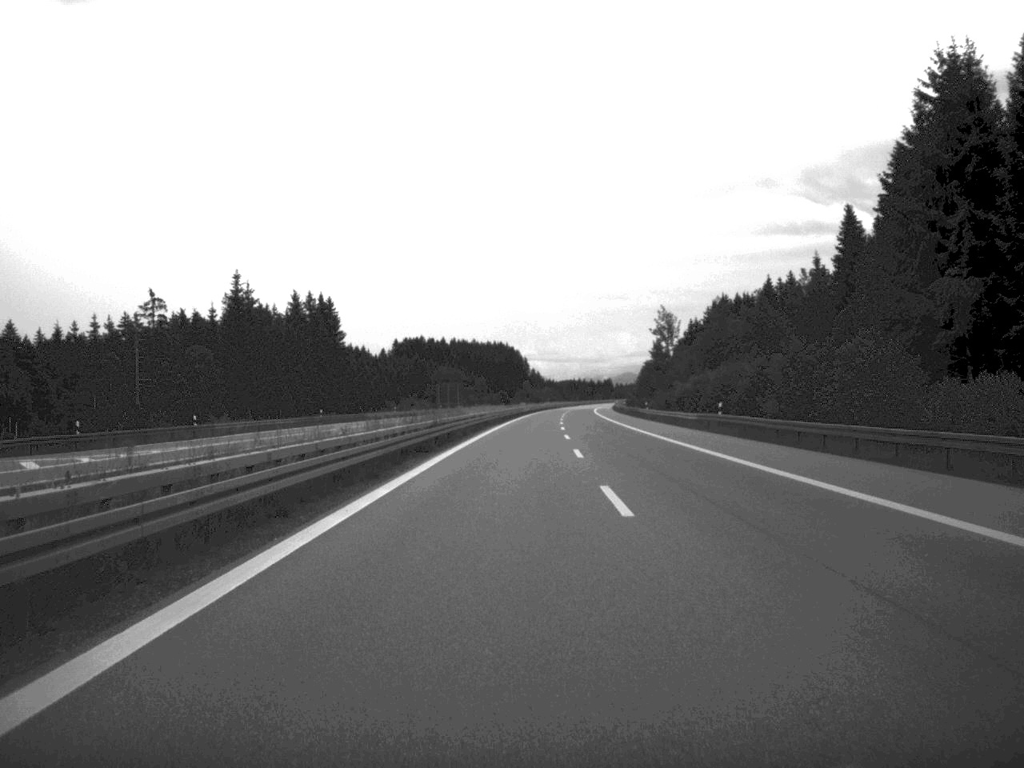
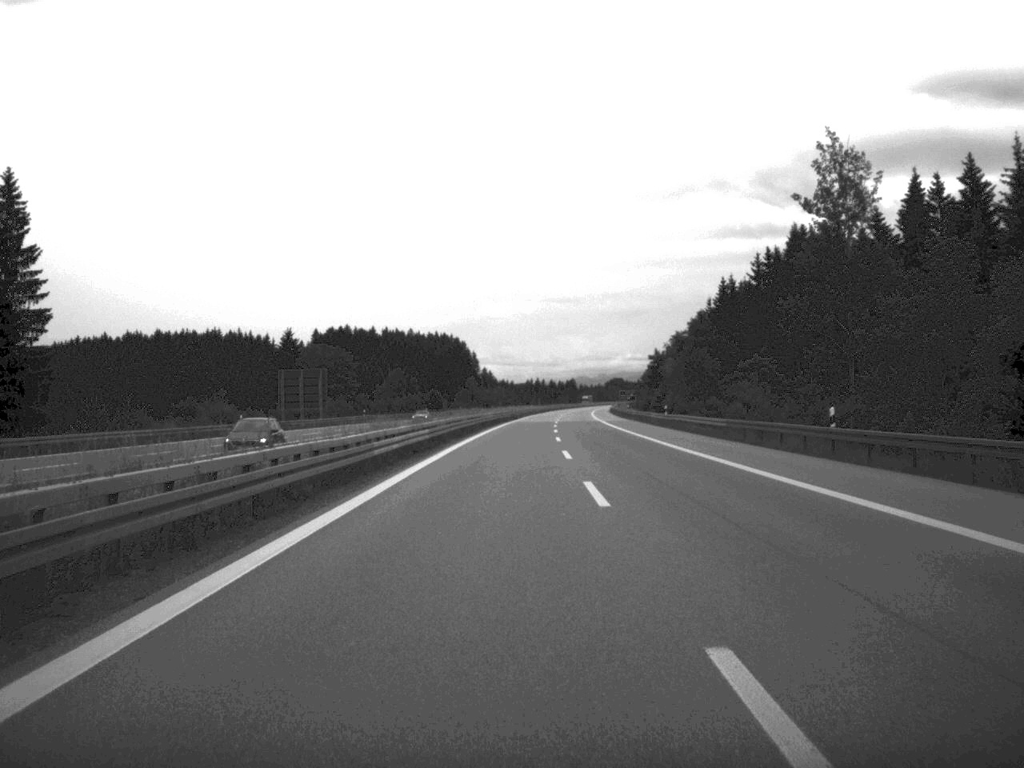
(+2.1, +121.3) m; +2°
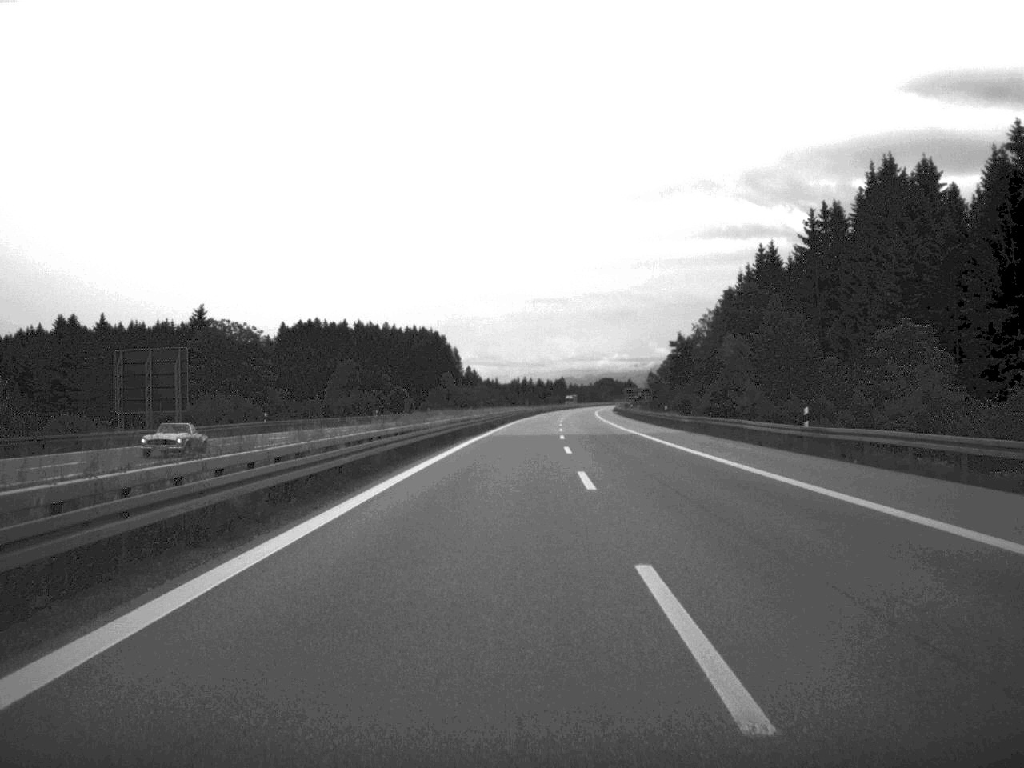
(+0.2, +46.6) m; +1°
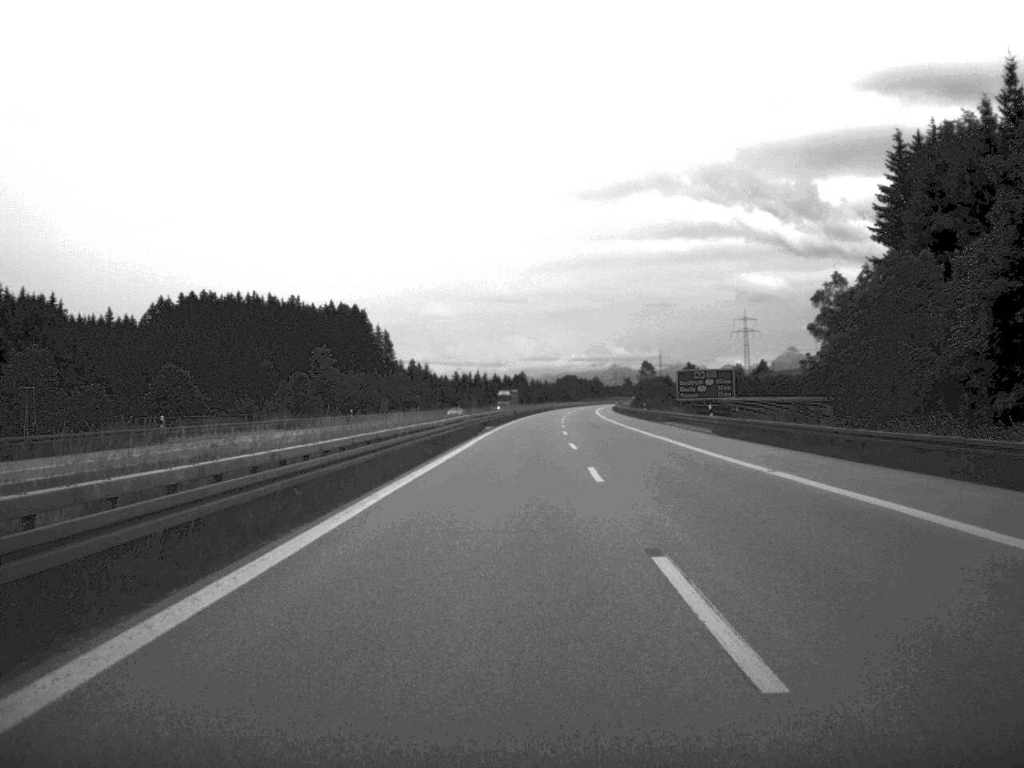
(+2.0, +119.0) m; +2°
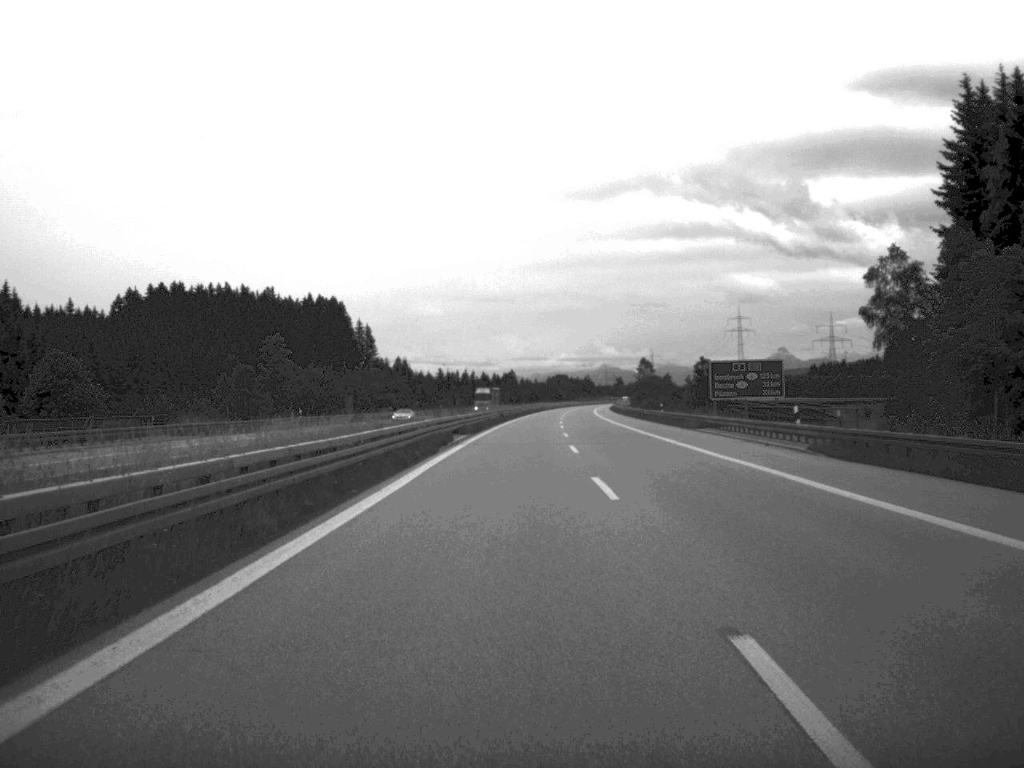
(+0.1, +22.2) m; 0°
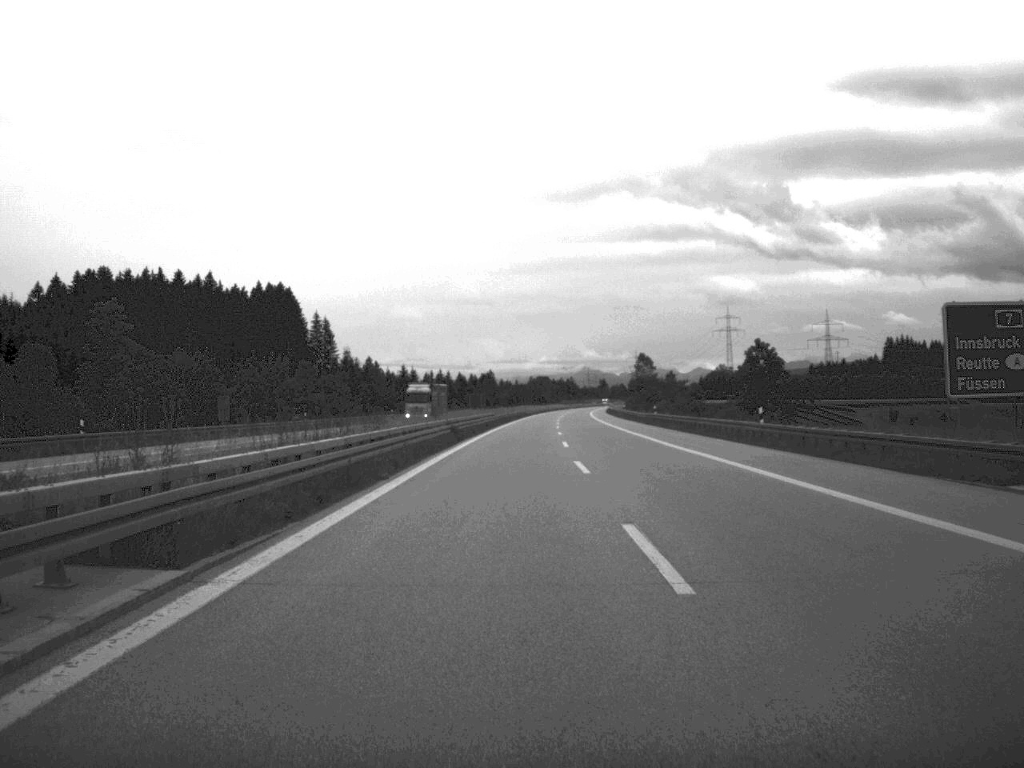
(+0.3, +45.3) m; +1°
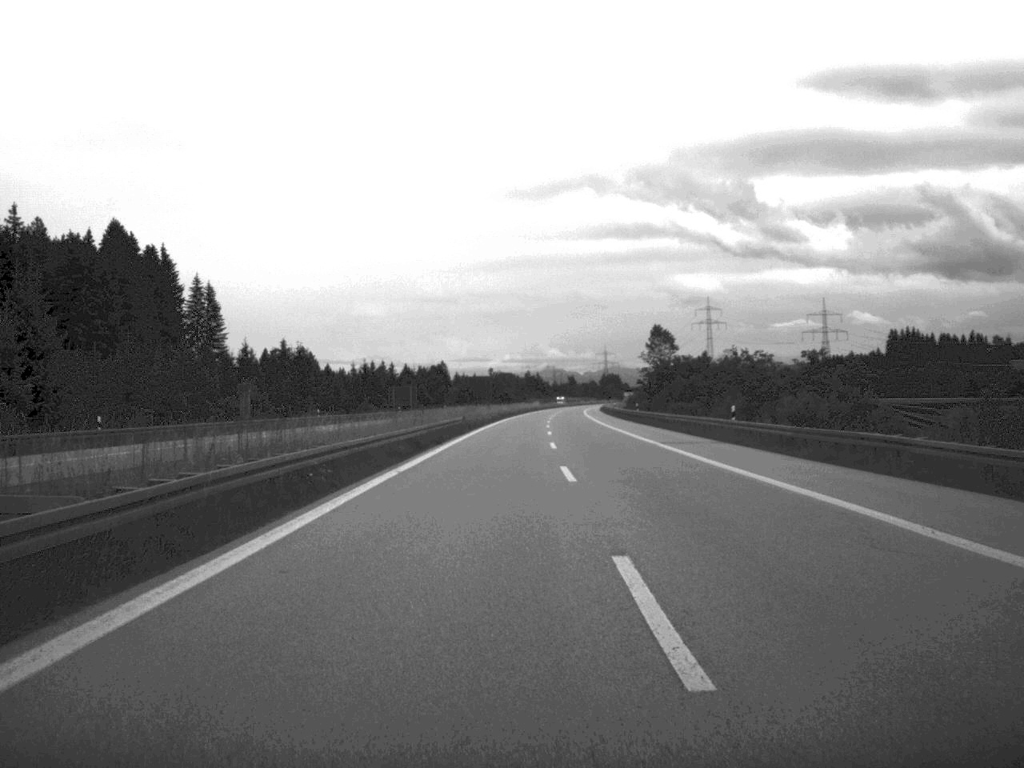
(+1.3, +92.3) m; +2°
